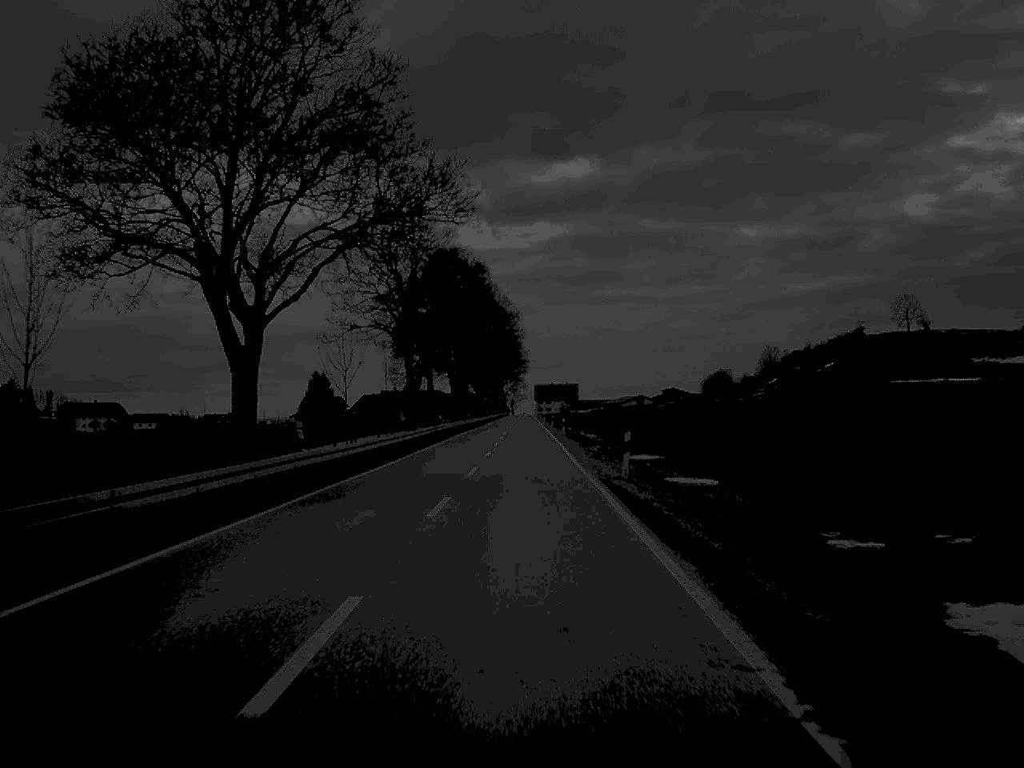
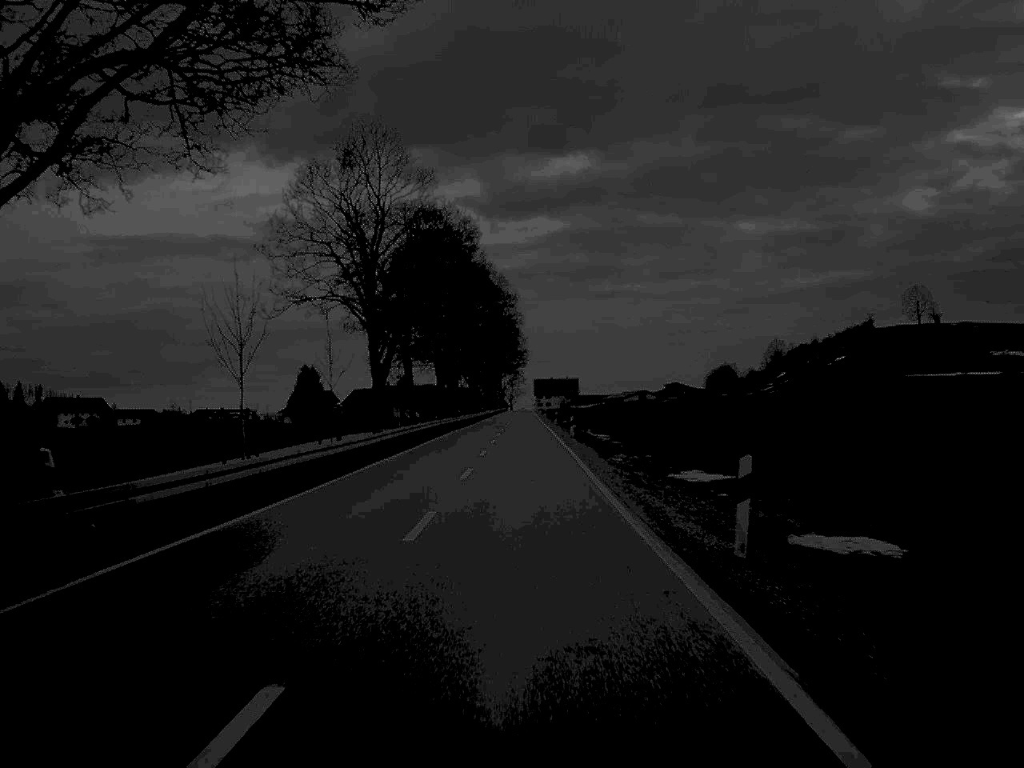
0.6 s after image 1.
(0.0, +15.5) m; 0°
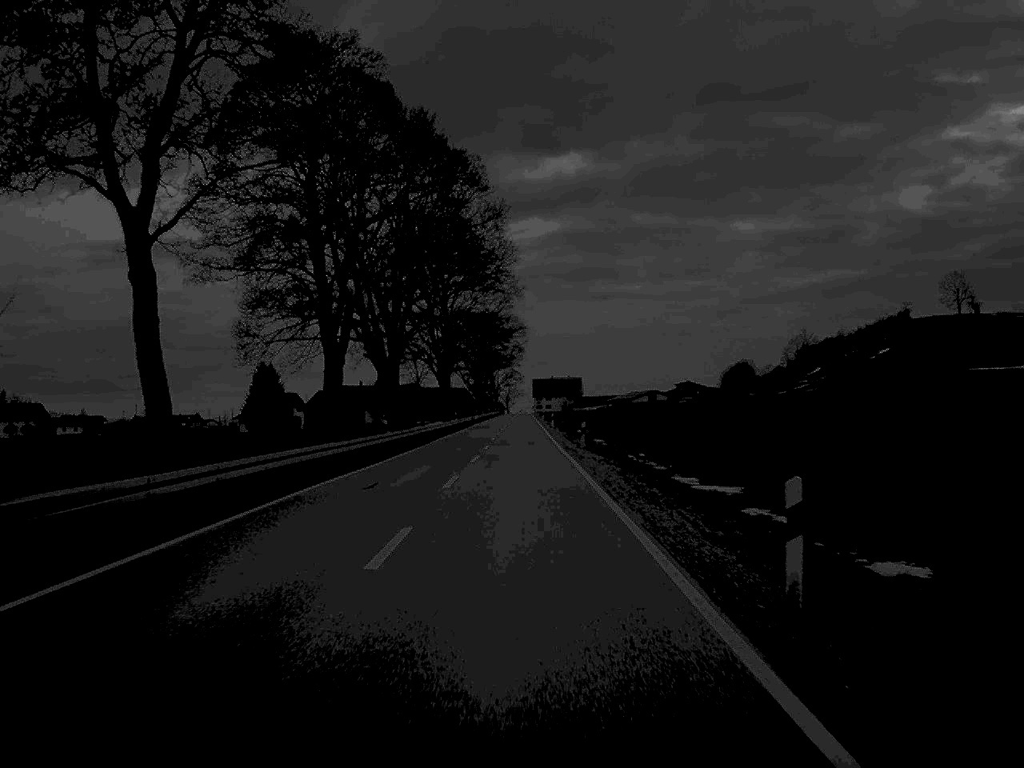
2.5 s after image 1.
(+0.1, +50.4) m; 0°
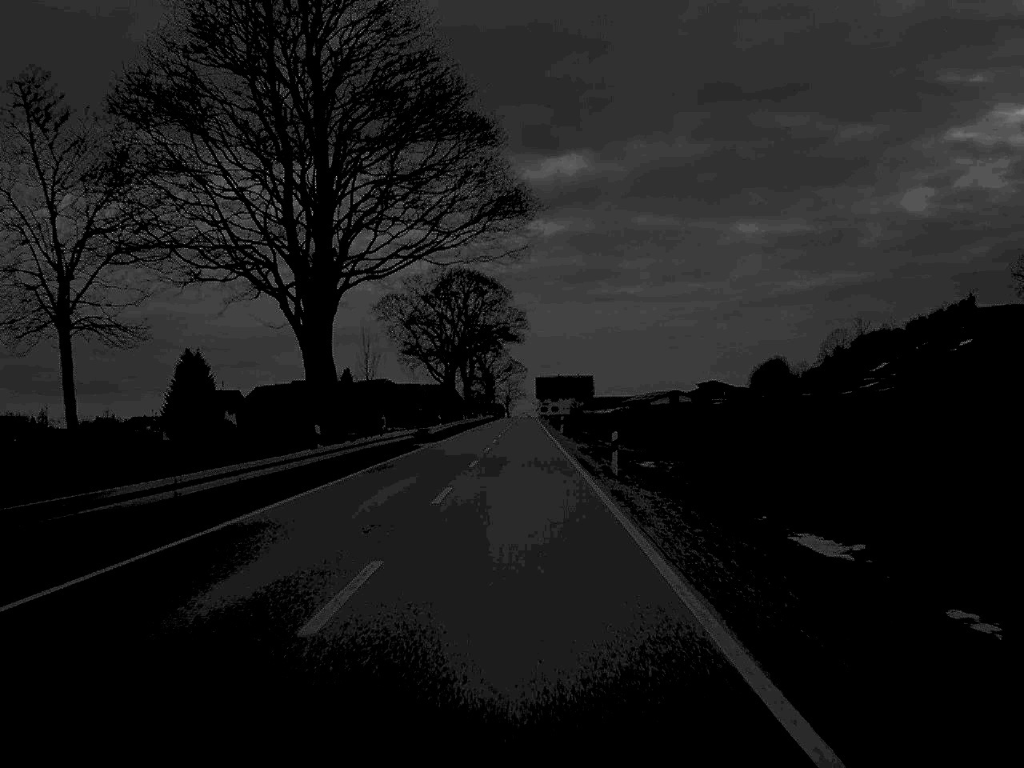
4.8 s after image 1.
(-0.1, +63.0) m; 0°
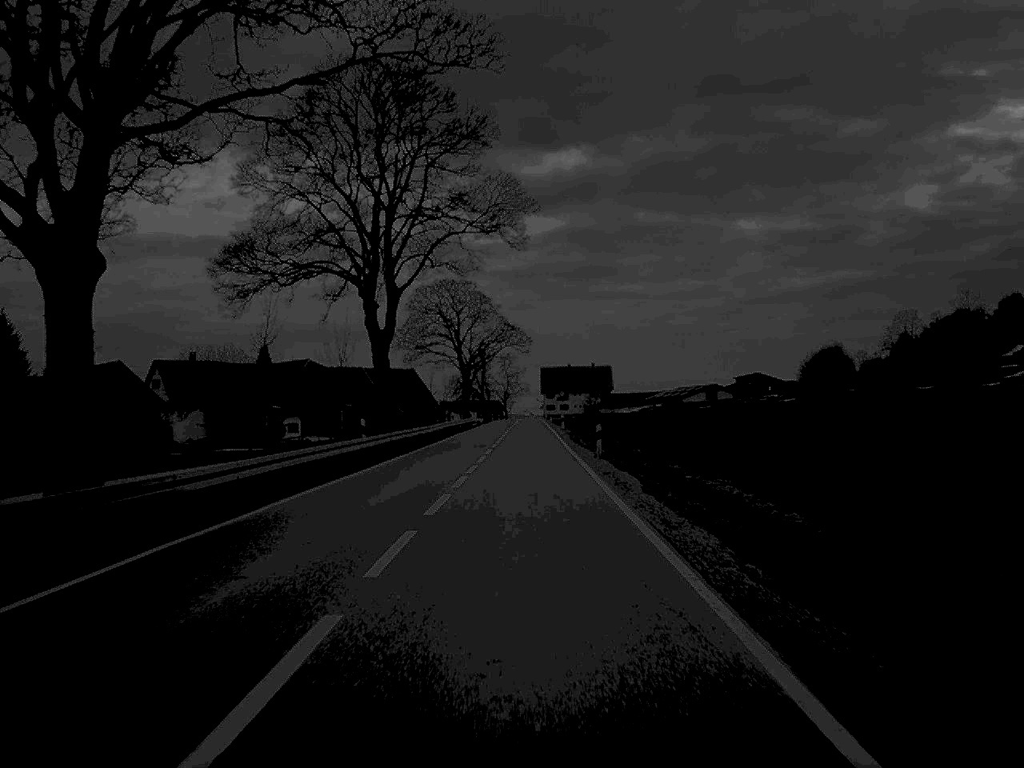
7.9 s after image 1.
(0.0, +81.6) m; 0°
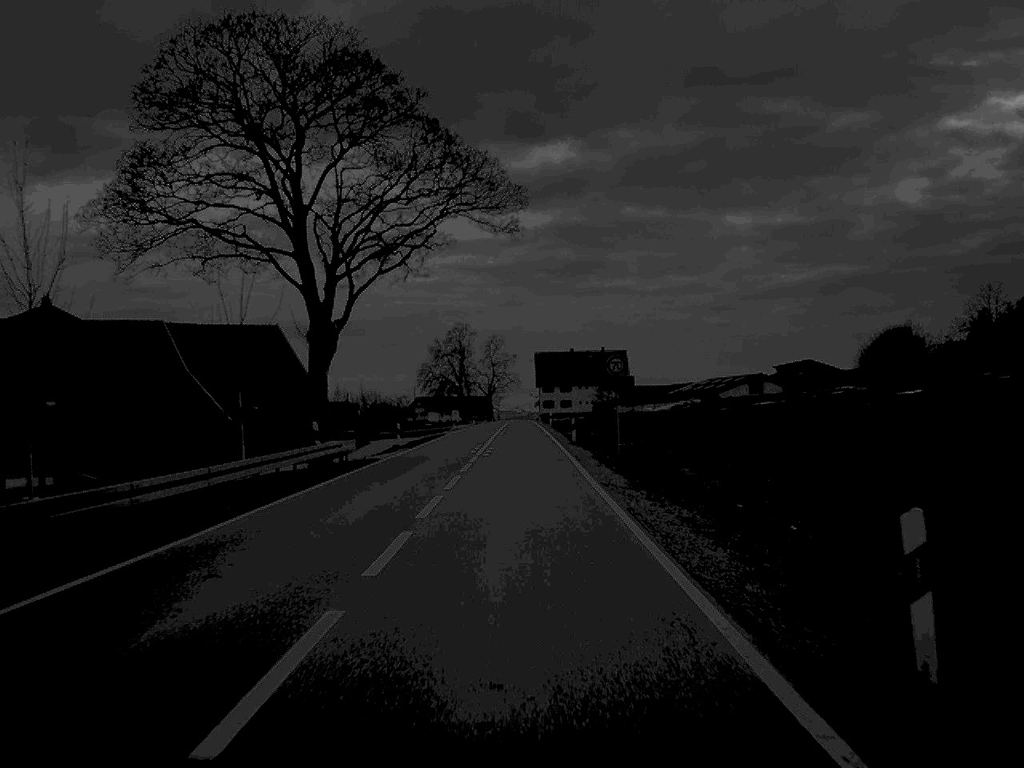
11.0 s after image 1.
(+0.3, +77.0) m; 0°
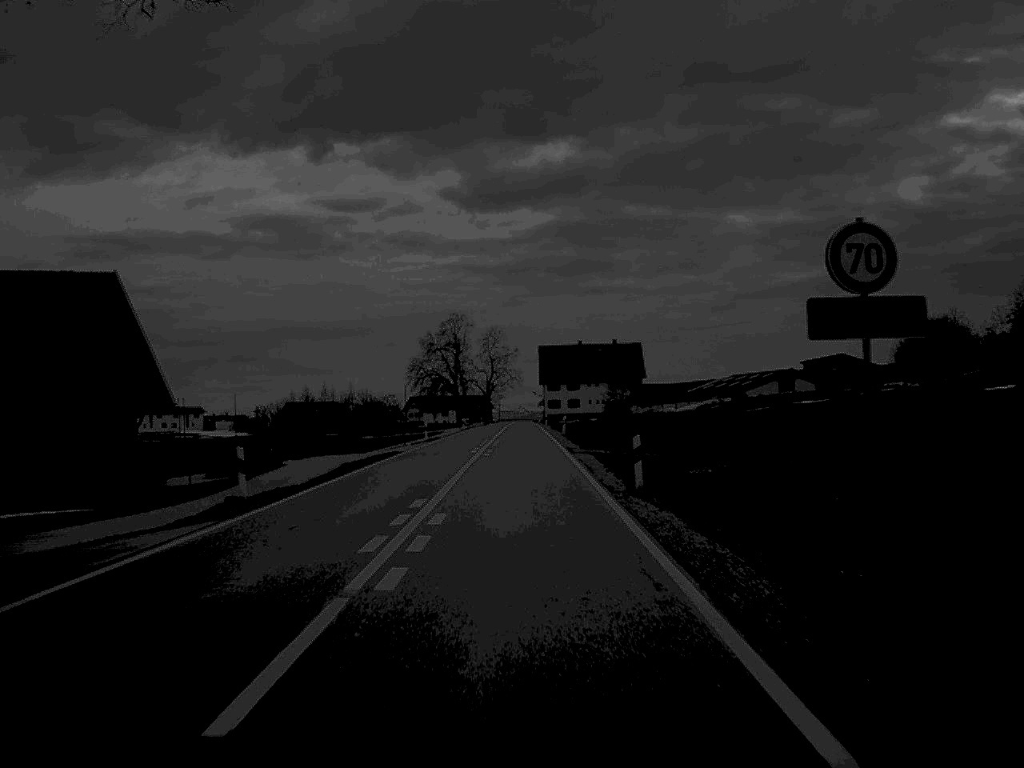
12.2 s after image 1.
(0.0, +28.8) m; 0°
